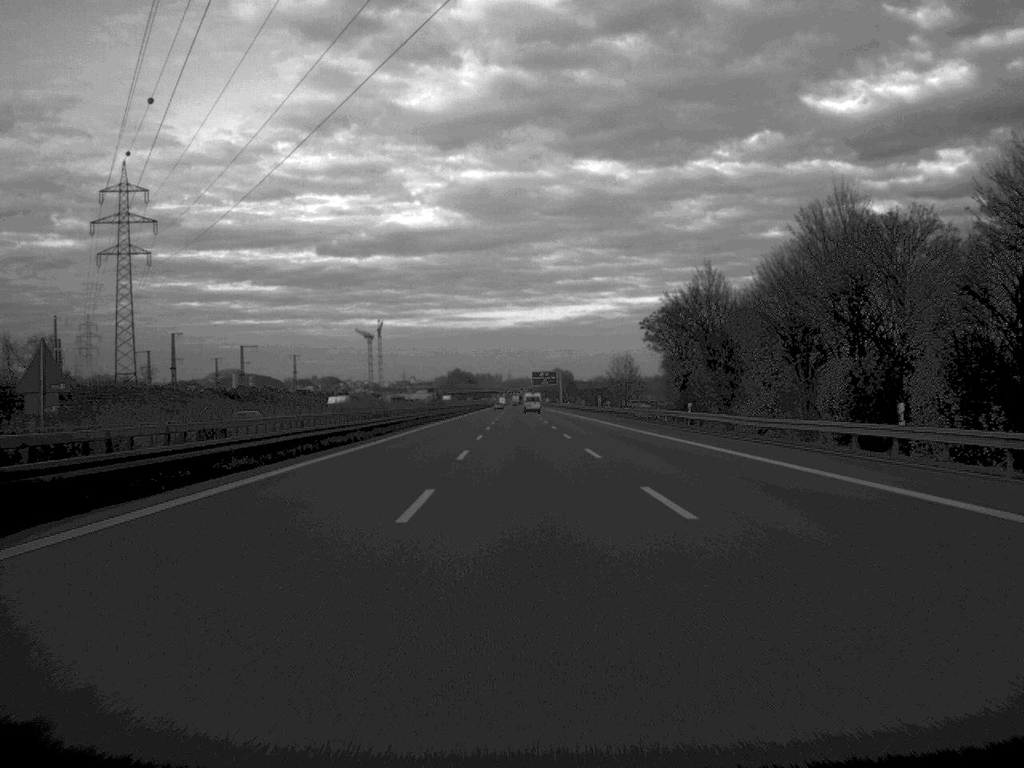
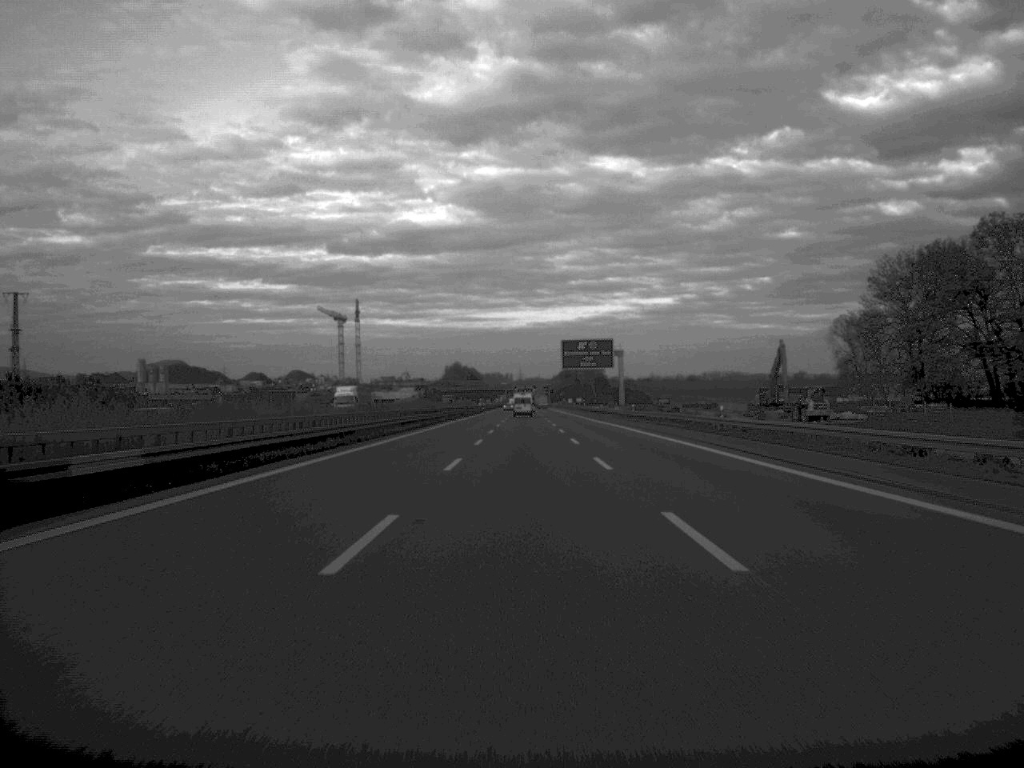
(-1.2, +166.3) m; 0°
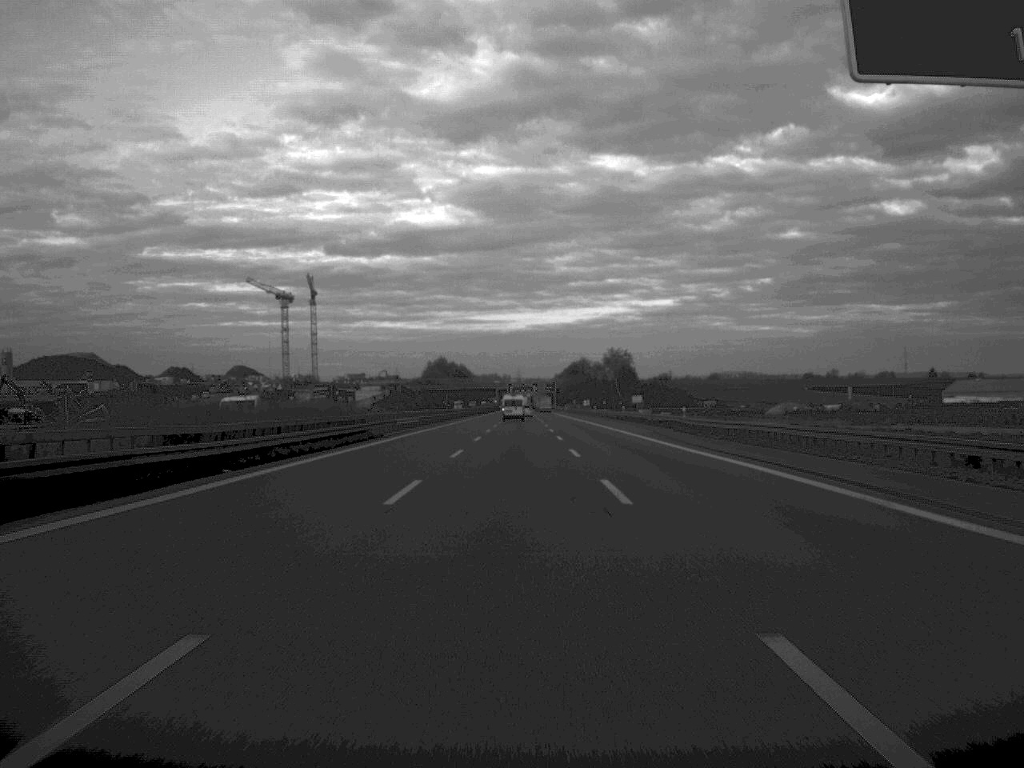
(+0.2, +134.6) m; 0°
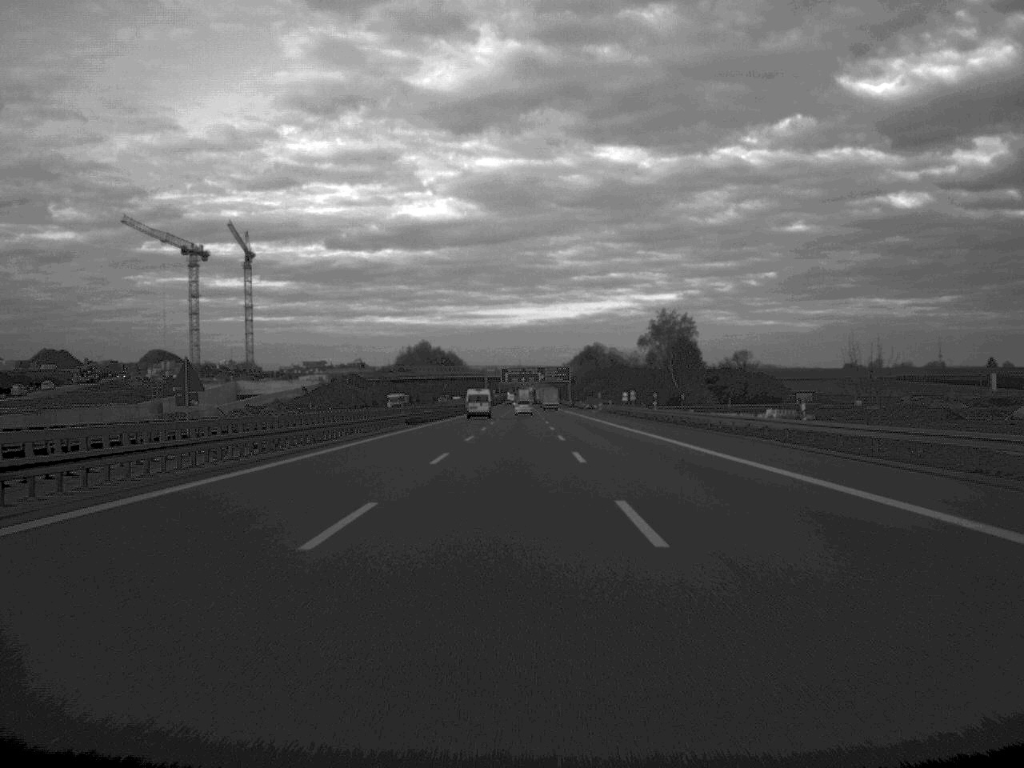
(-0.1, +129.9) m; 0°
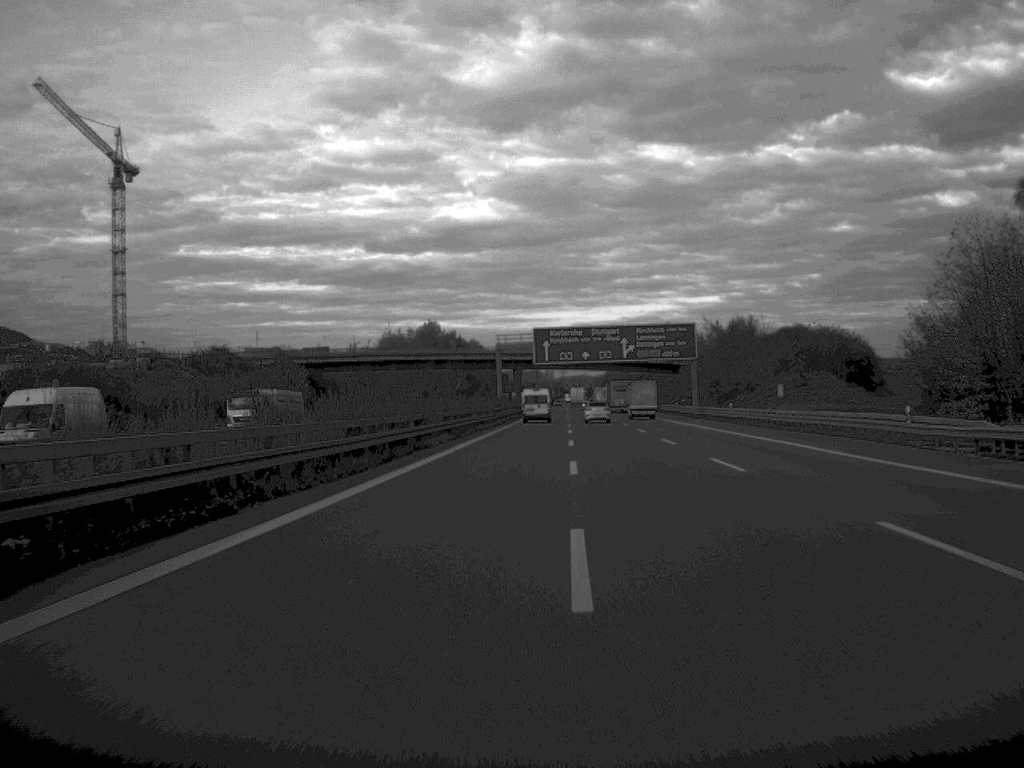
(-2.8, +165.6) m; -2°
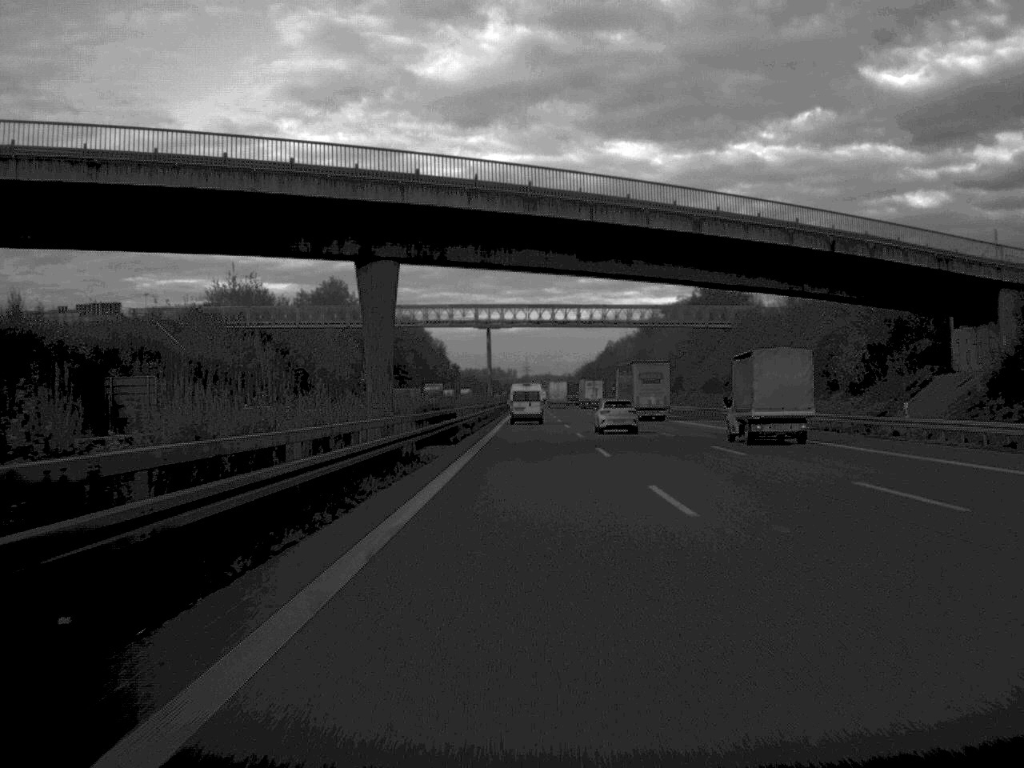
(+2.3, +135.7) m; +2°
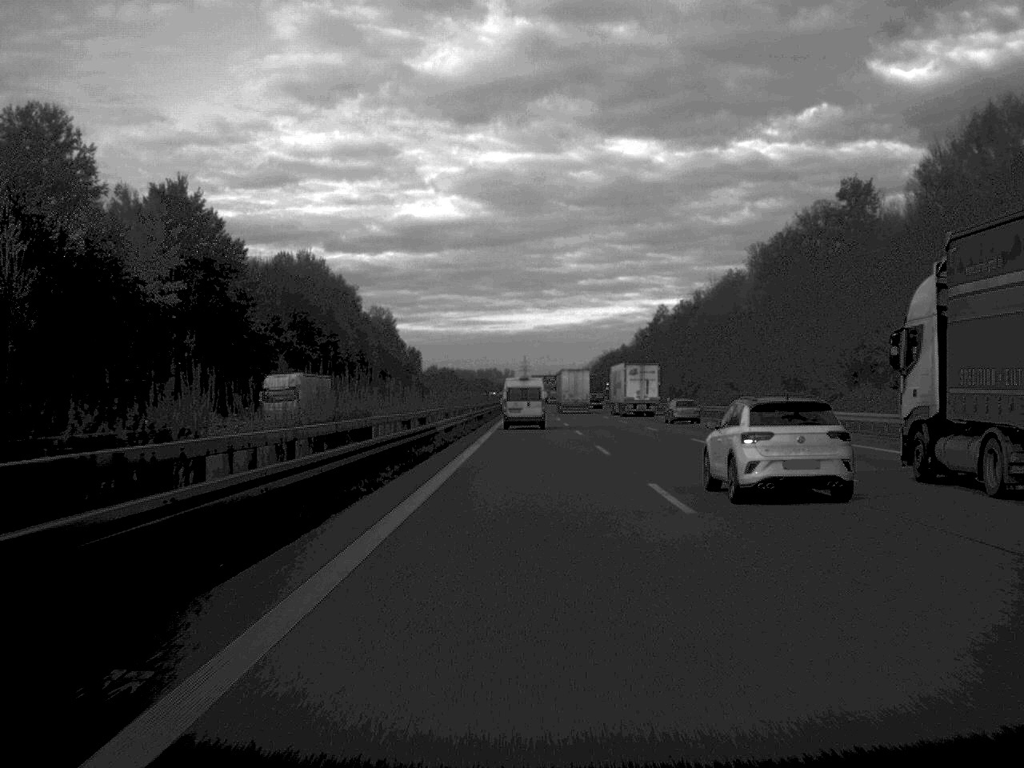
(+0.3, +161.9) m; 0°
